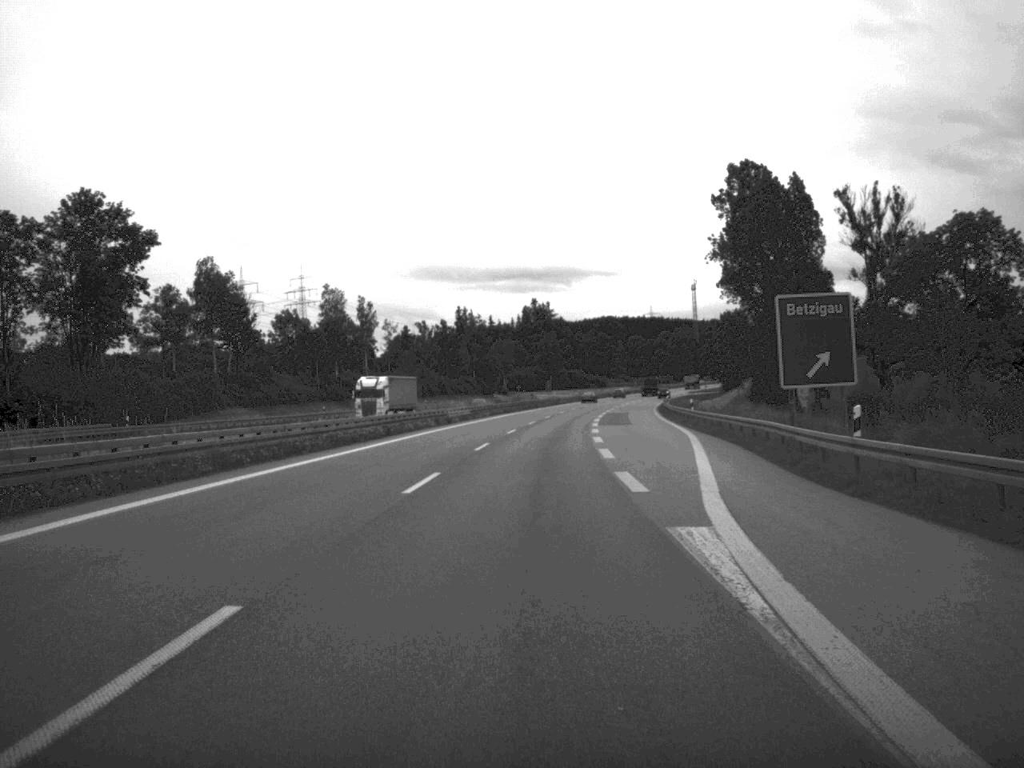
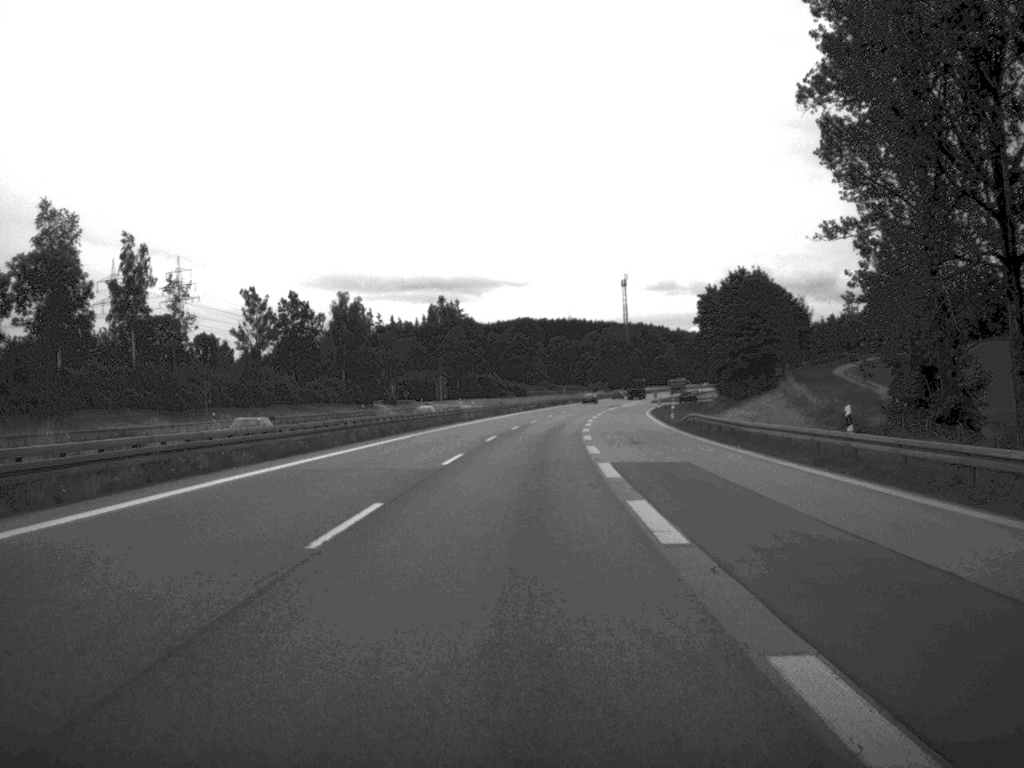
(+2.7, +78.4) m; +4°
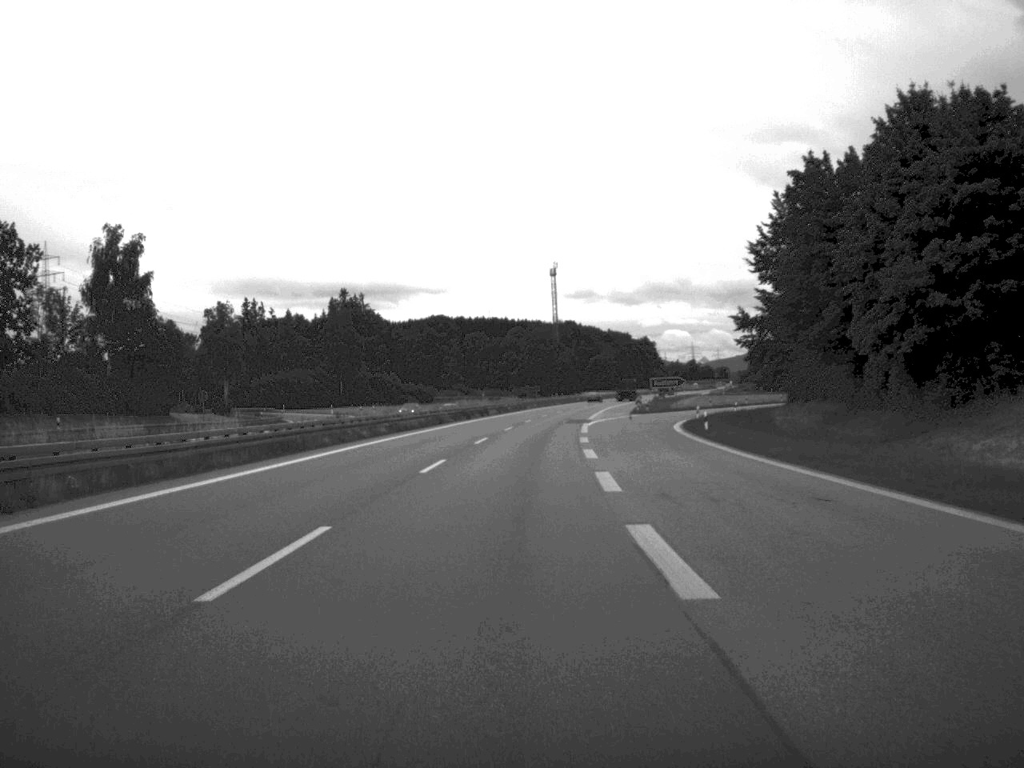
(+2.1, +74.3) m; +3°
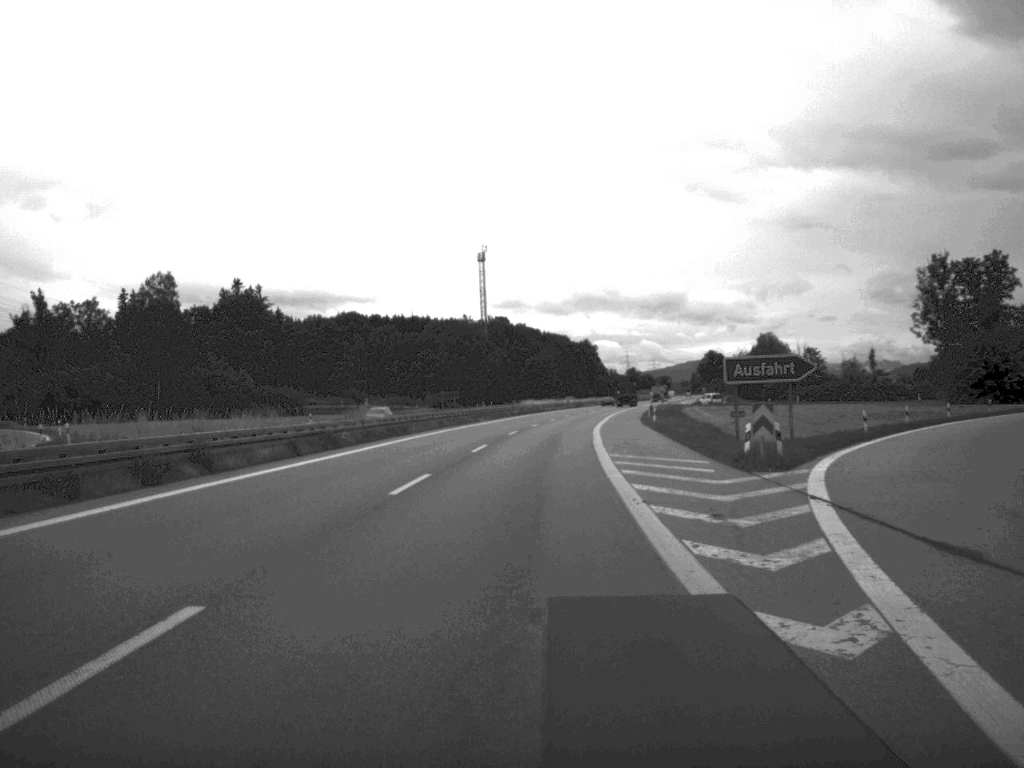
(+2.2, +76.8) m; +3°
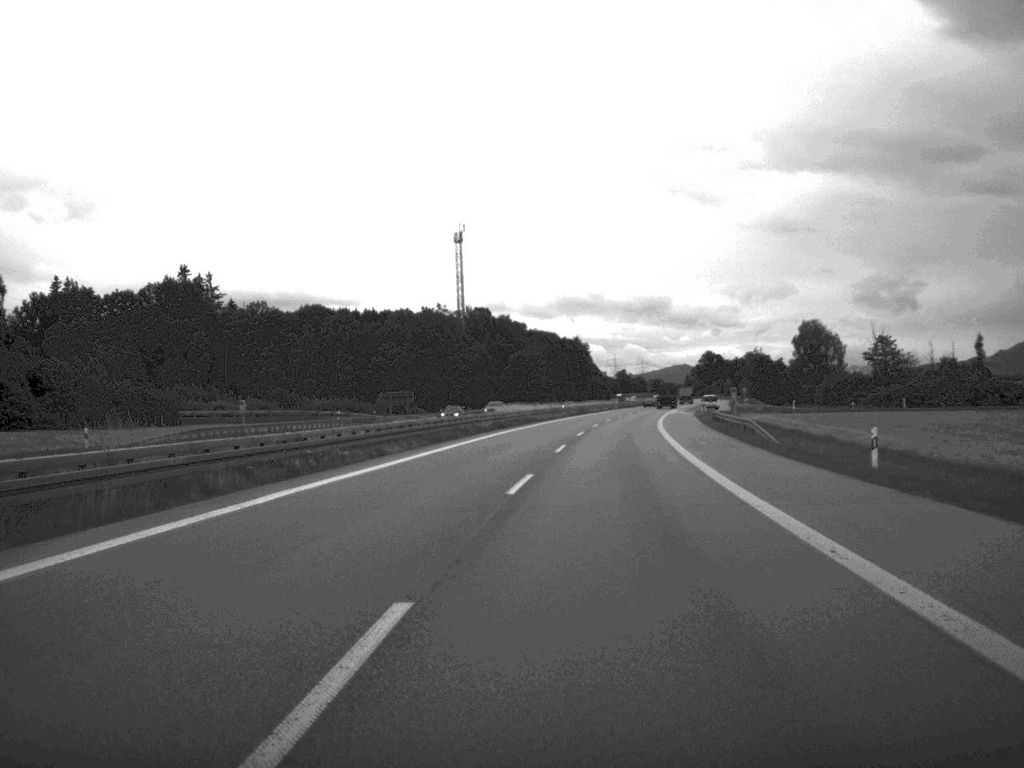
(+0.3, +52.8) m; +1°
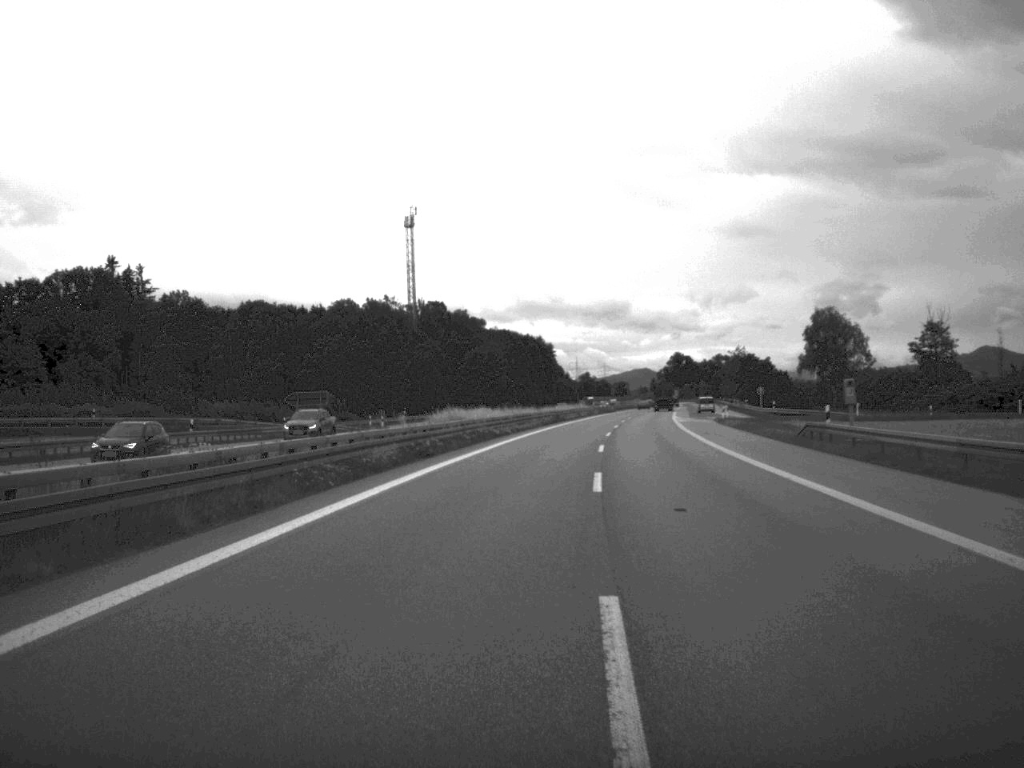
(+0.4, +34.9) m; +2°
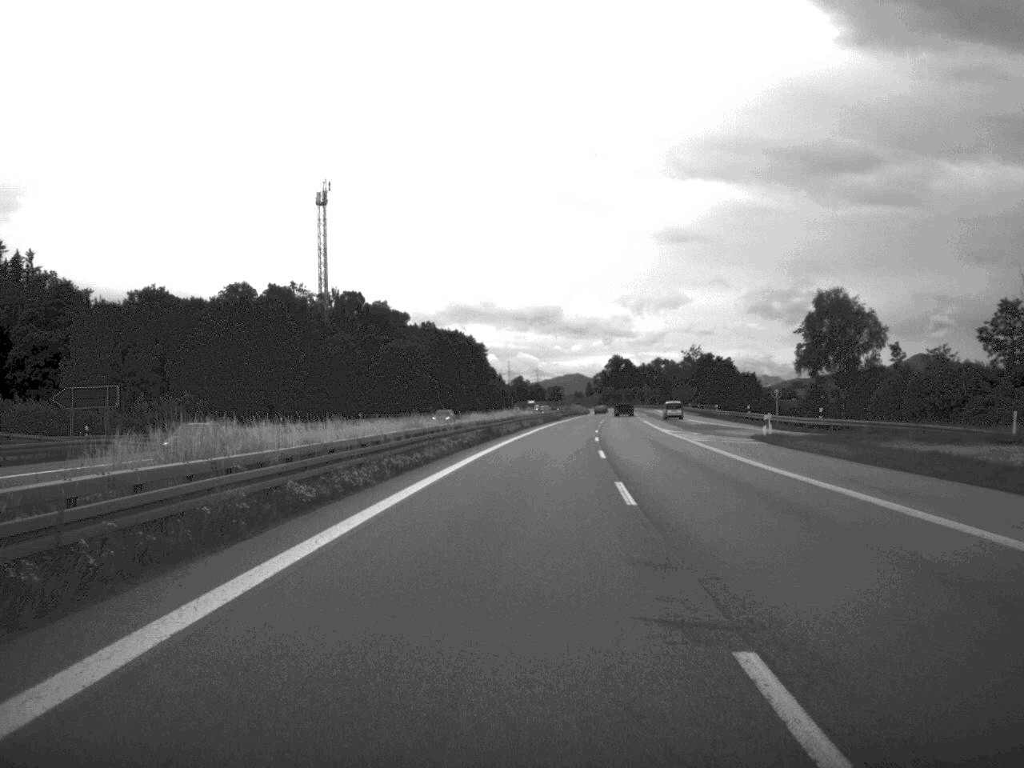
(+0.9, +37.6) m; +3°
